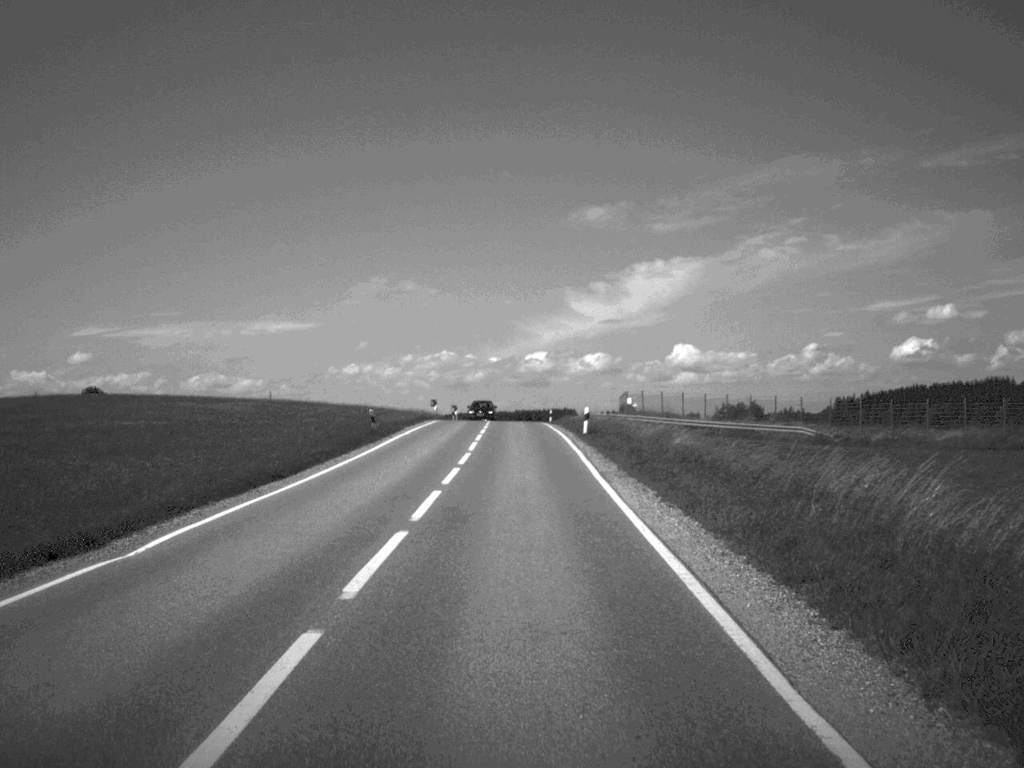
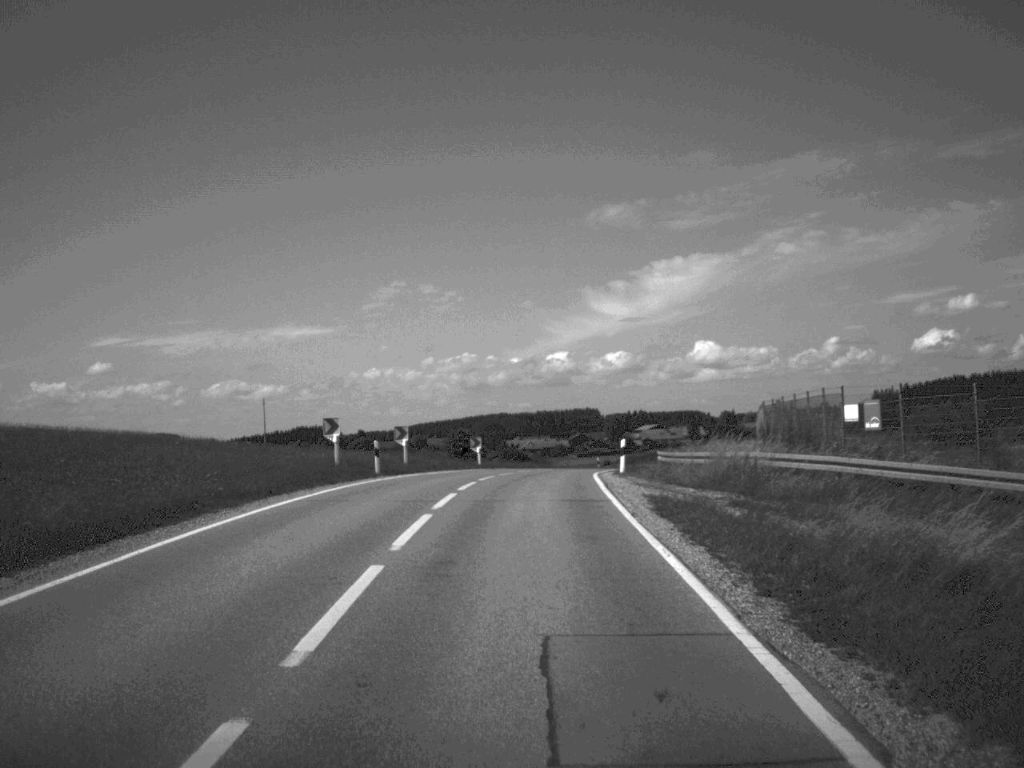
(-0.4, +55.3) m; -1°
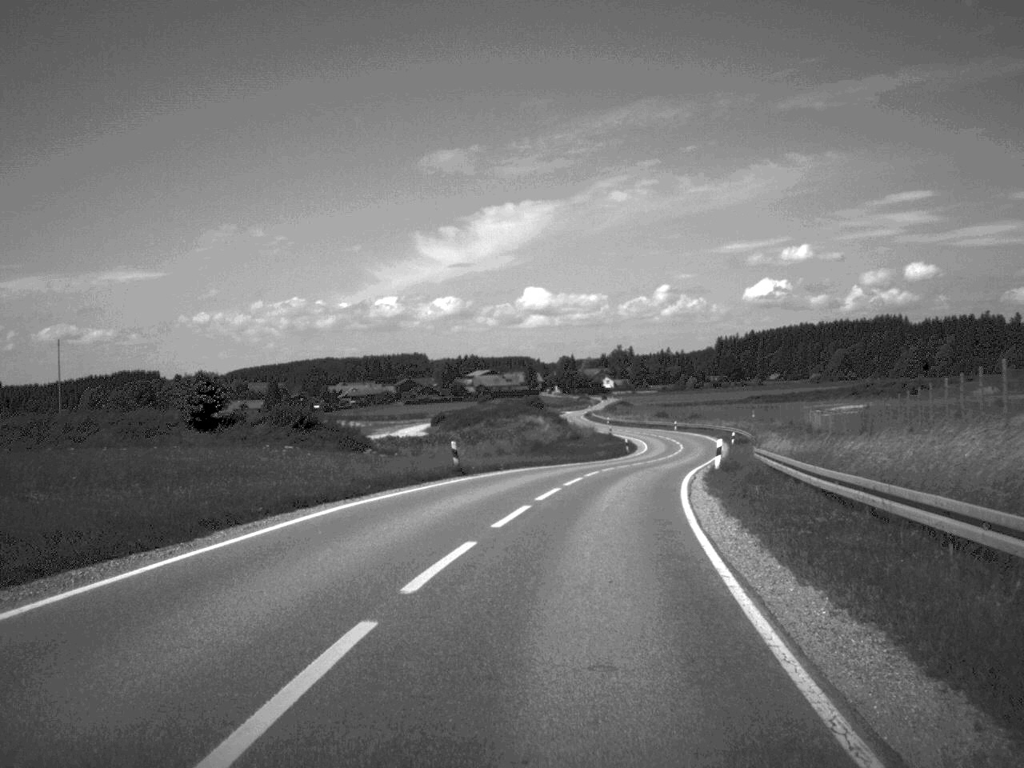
(+2.0, +50.3) m; +8°
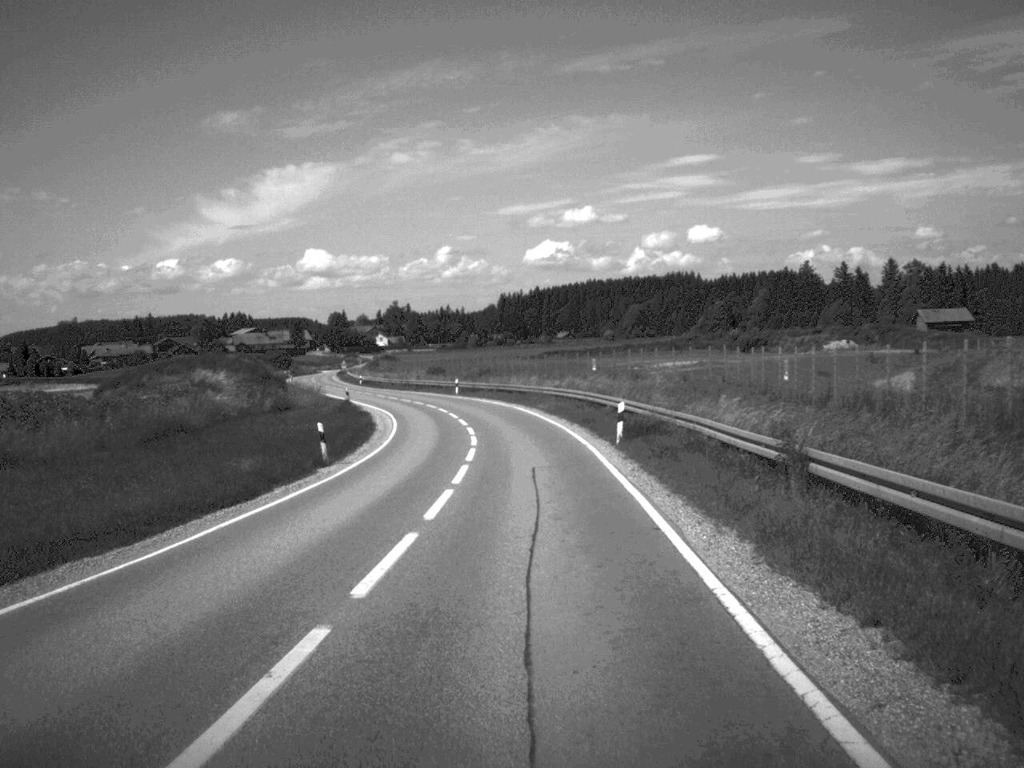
(+5.8, +53.7) m; +9°
